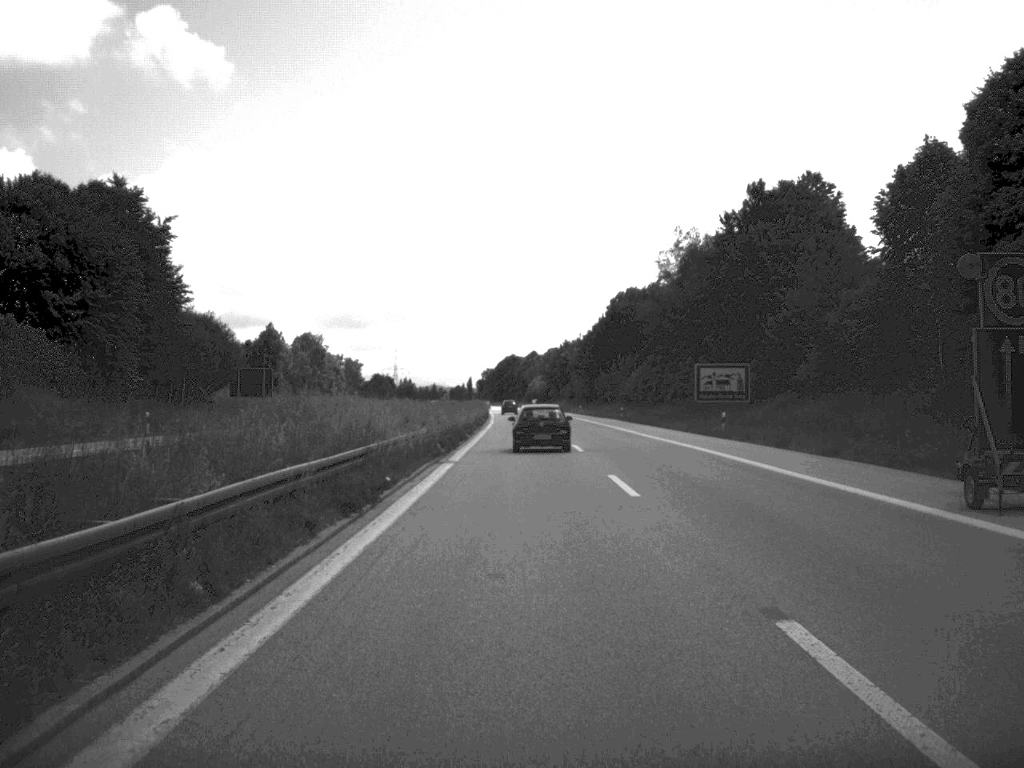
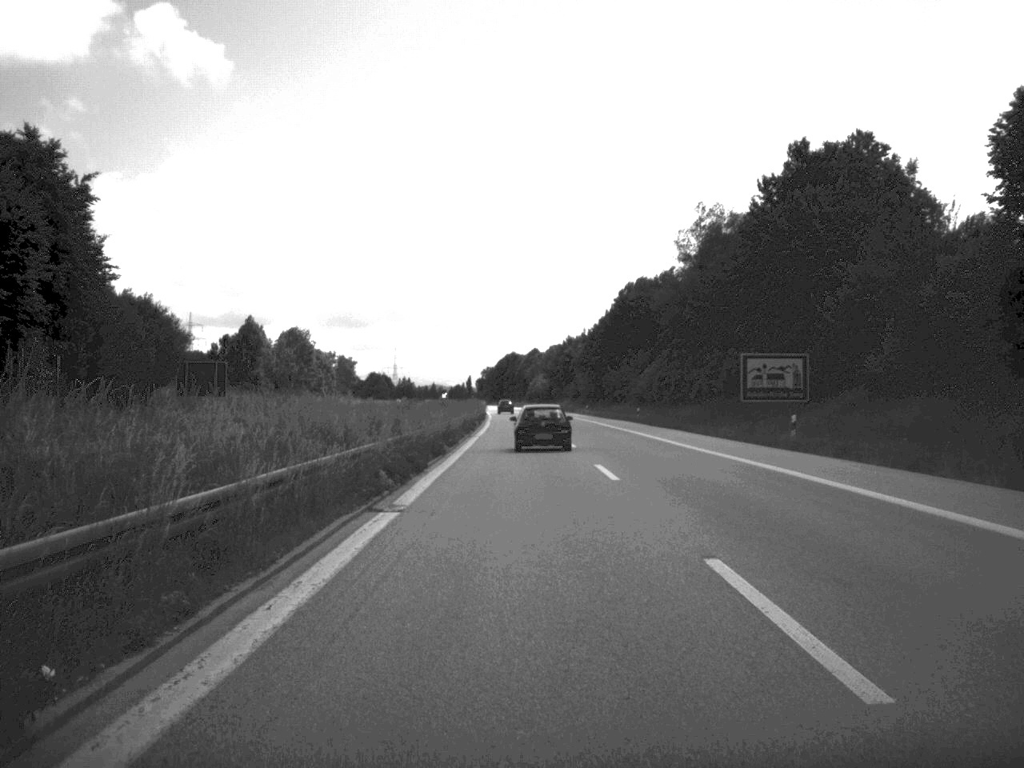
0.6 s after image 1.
(0.0, +14.1) m; 0°
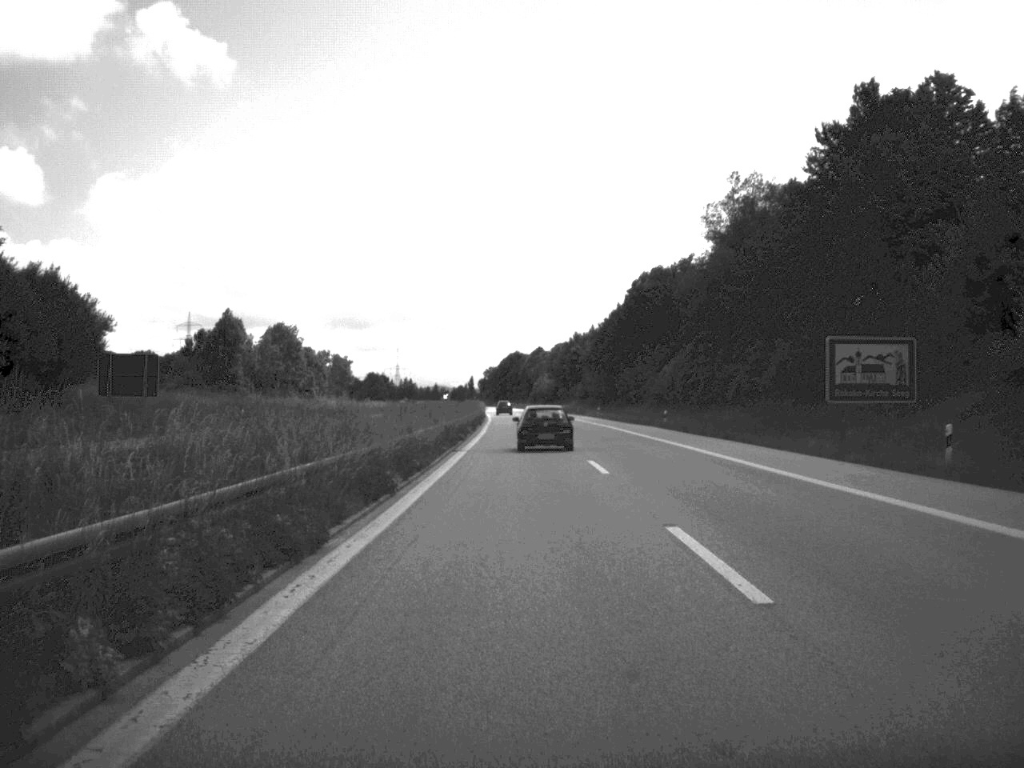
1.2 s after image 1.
(0.0, +14.7) m; 0°
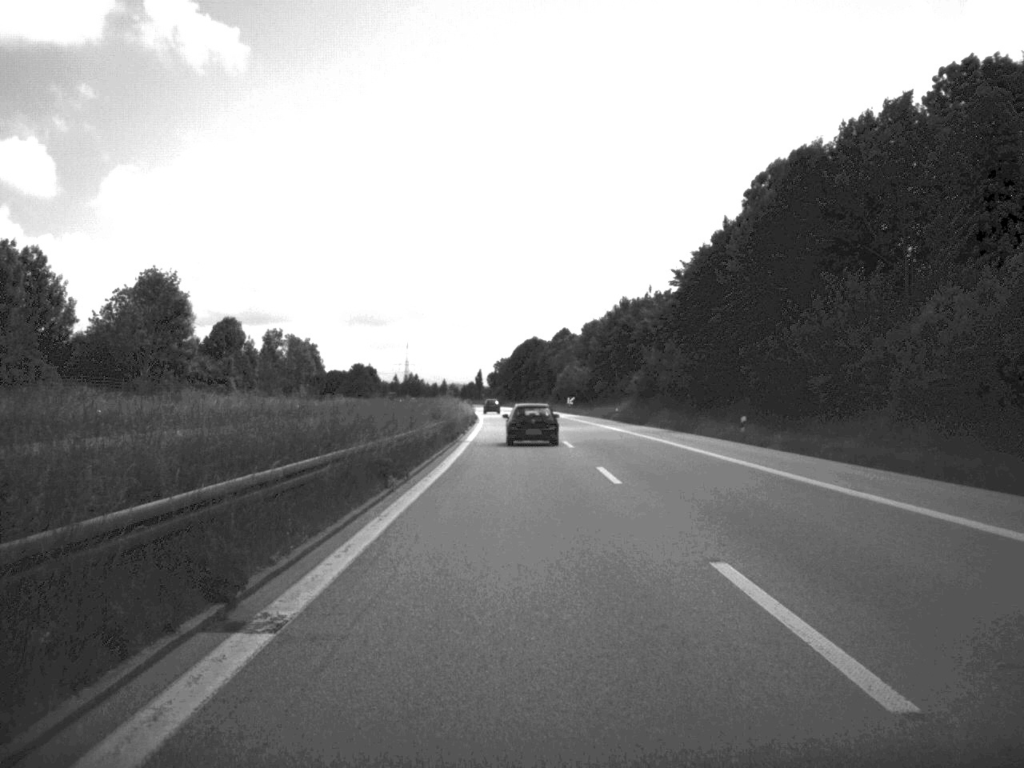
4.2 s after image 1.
(-0.7, +74.1) m; -1°
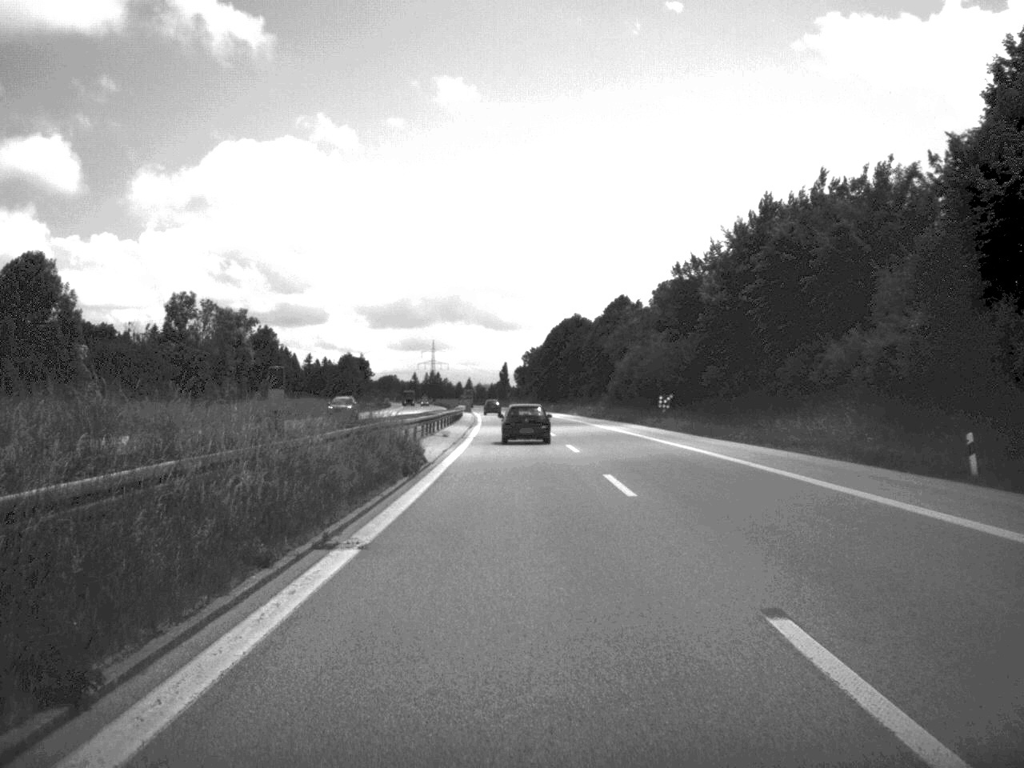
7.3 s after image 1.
(-1.0, +74.0) m; -2°
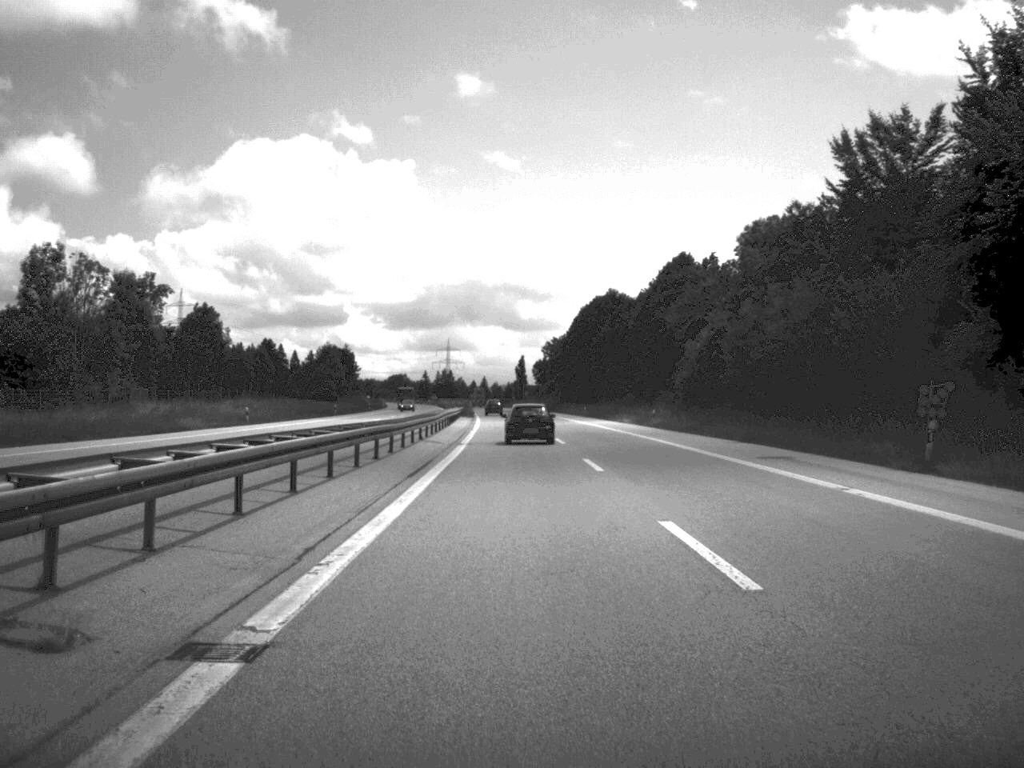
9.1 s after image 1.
(-0.4, +45.8) m; -1°
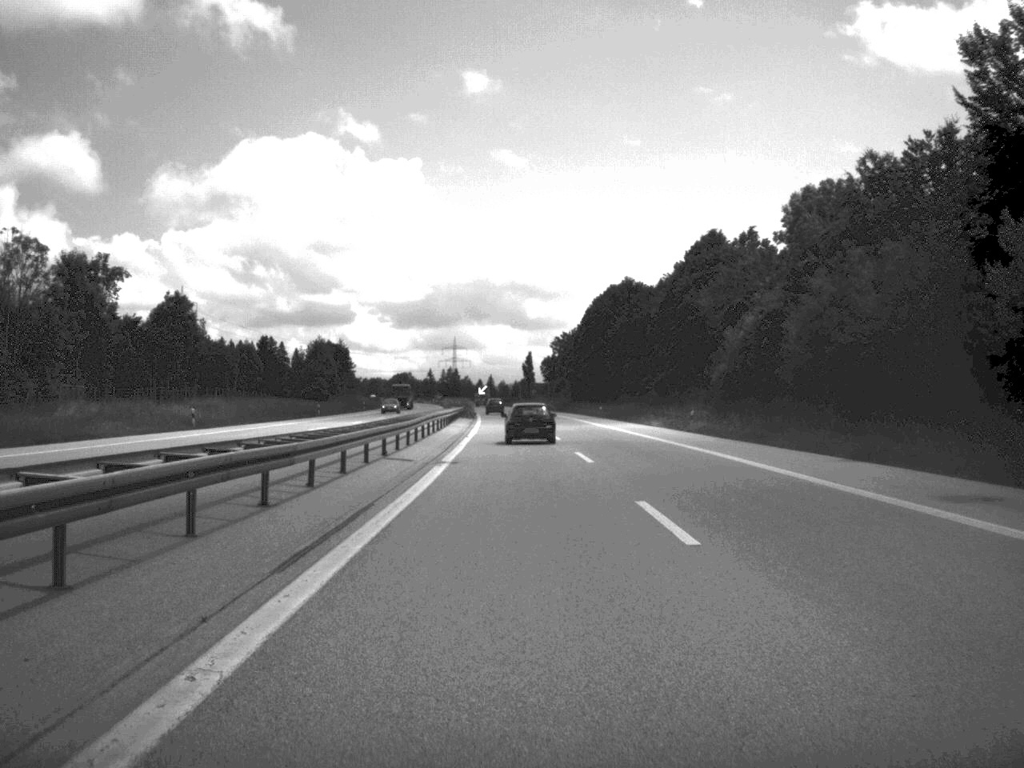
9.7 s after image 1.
(0.0, +14.4) m; 0°
